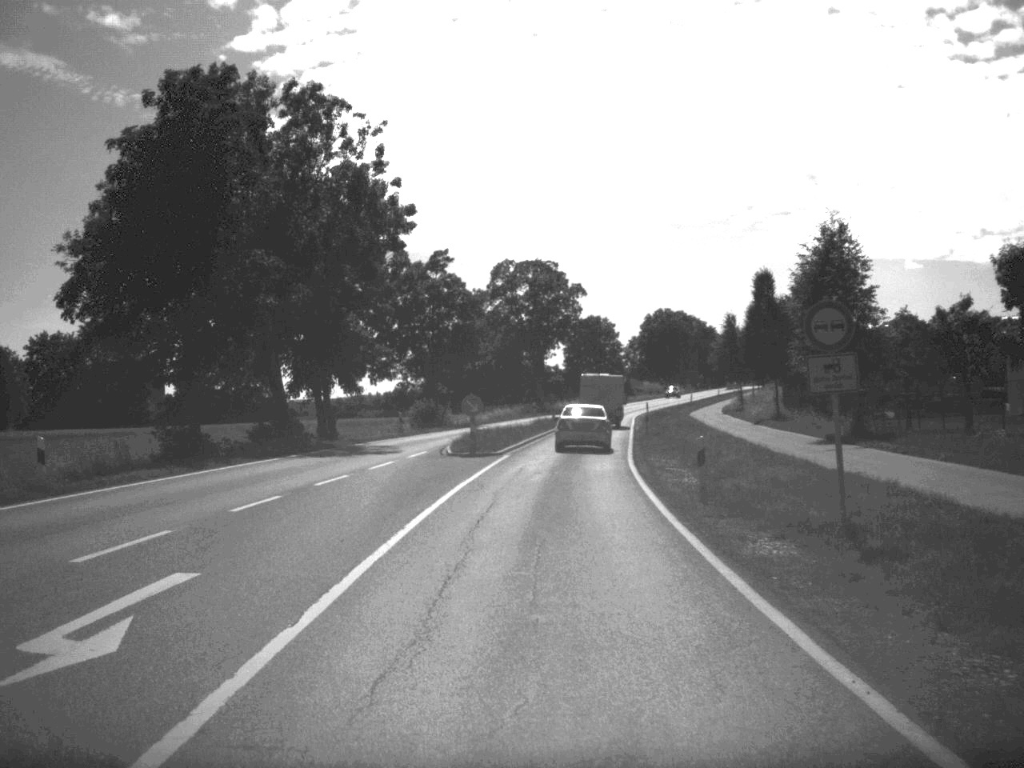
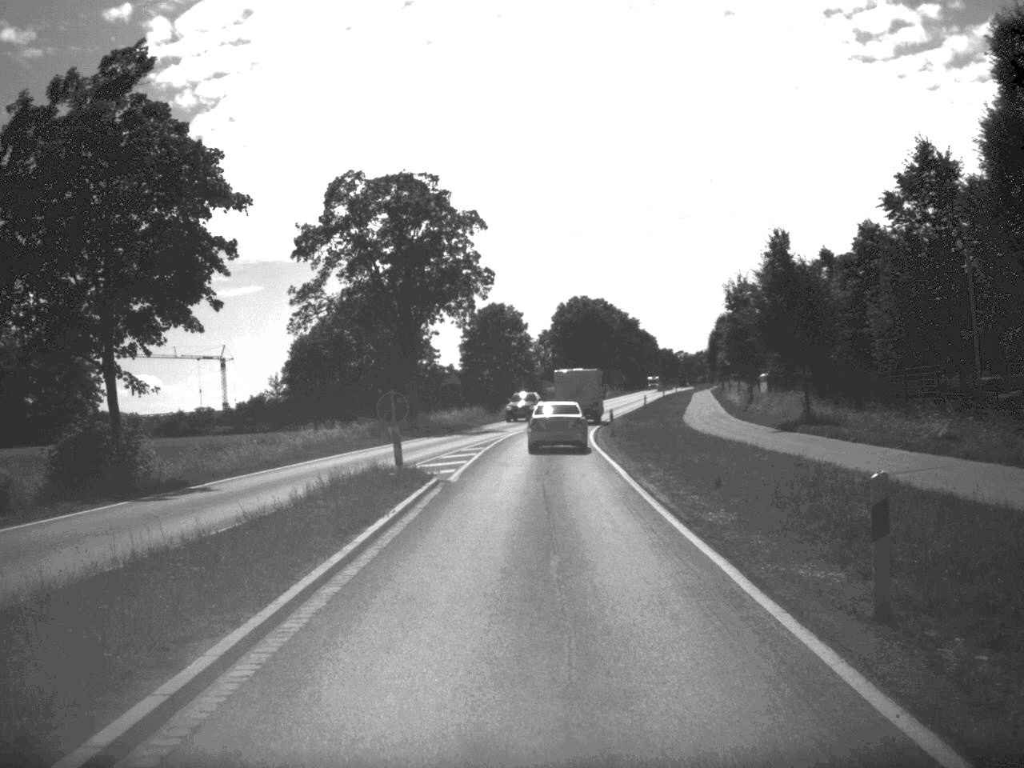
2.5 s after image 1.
(+1.9, +46.9) m; +4°
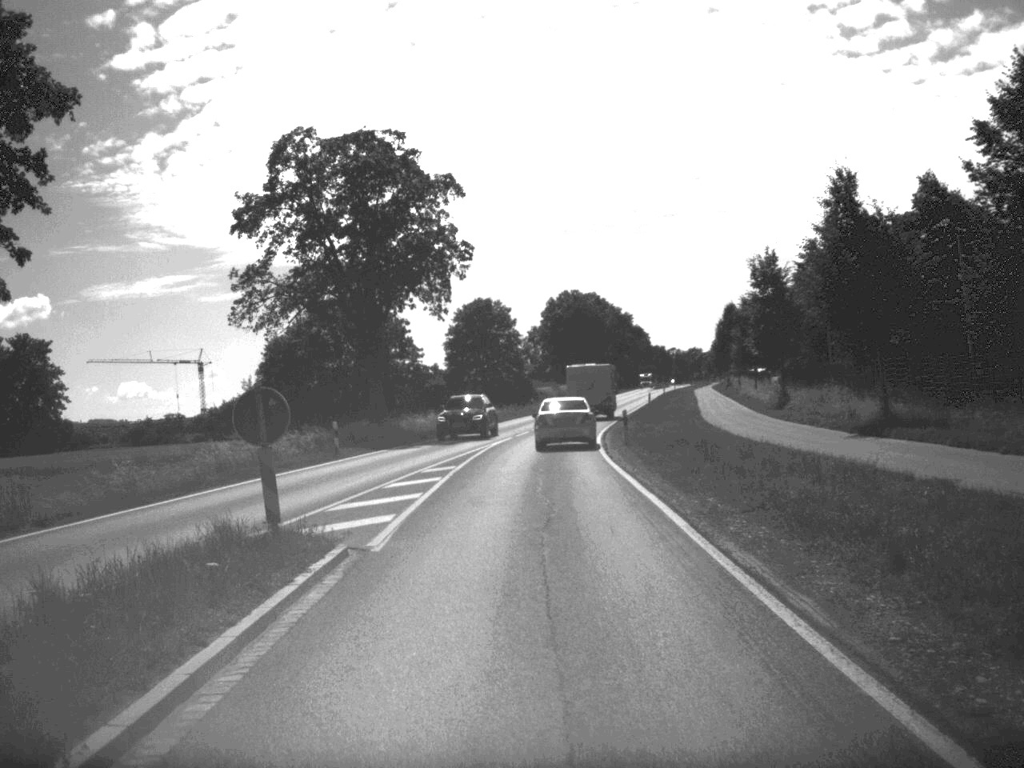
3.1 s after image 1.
(0.0, +11.3) m; 0°
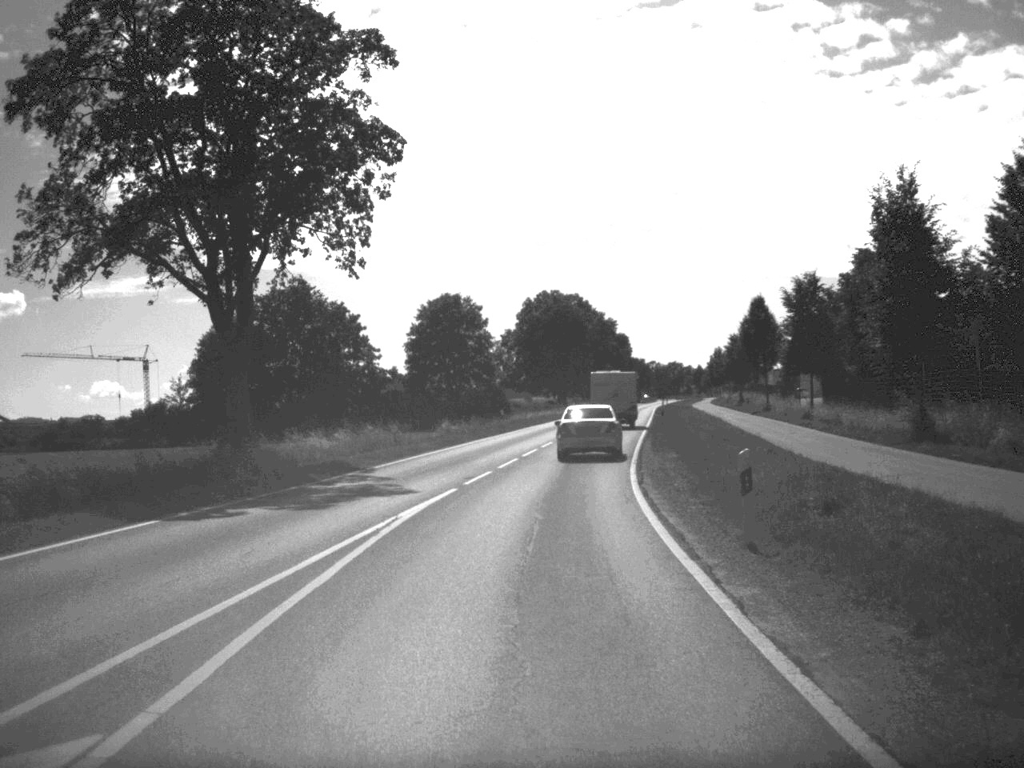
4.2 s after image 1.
(+0.2, +23.3) m; +1°
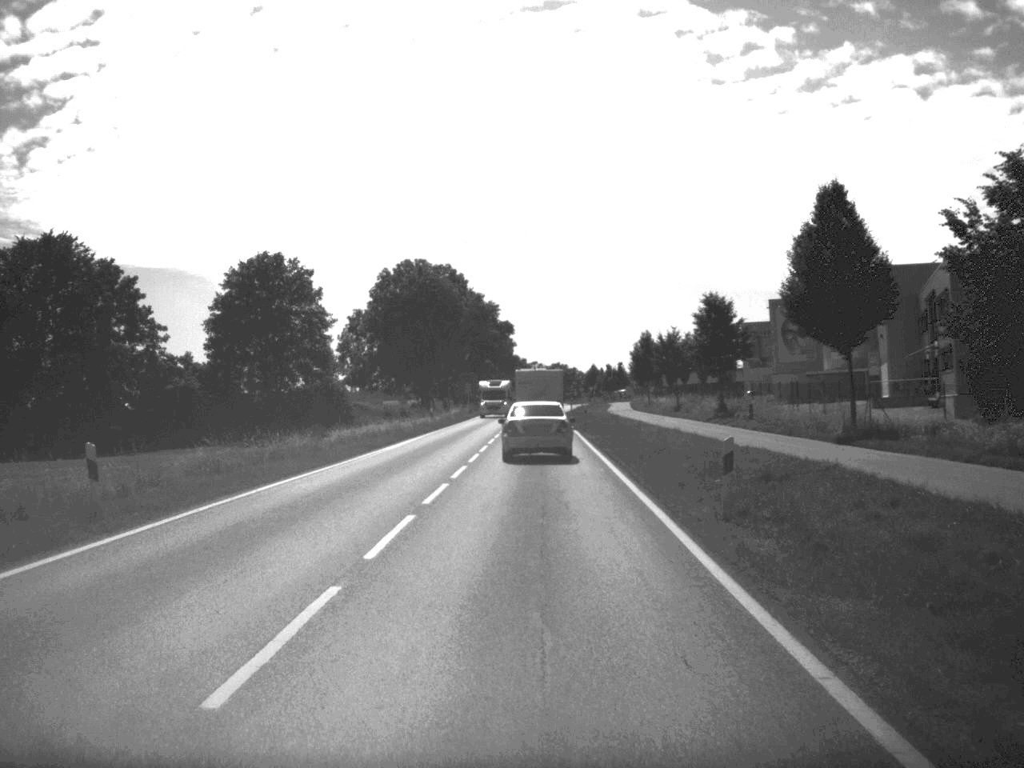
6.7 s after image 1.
(+2.5, +47.3) m; +5°
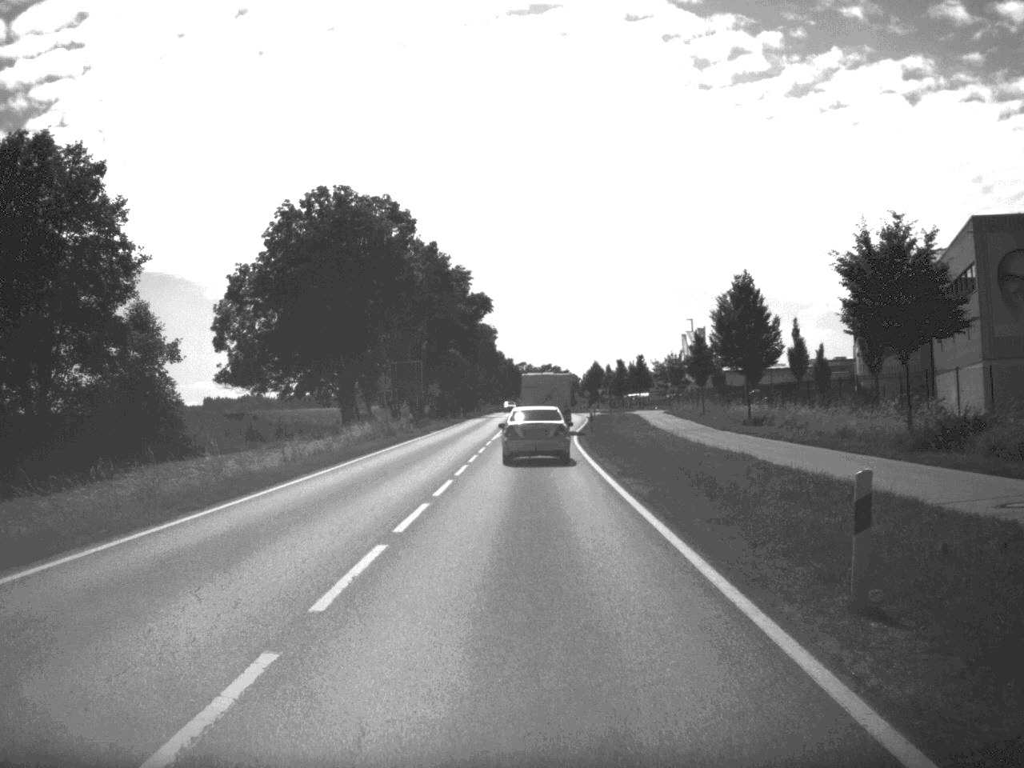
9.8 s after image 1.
(+0.3, +56.3) m; 0°
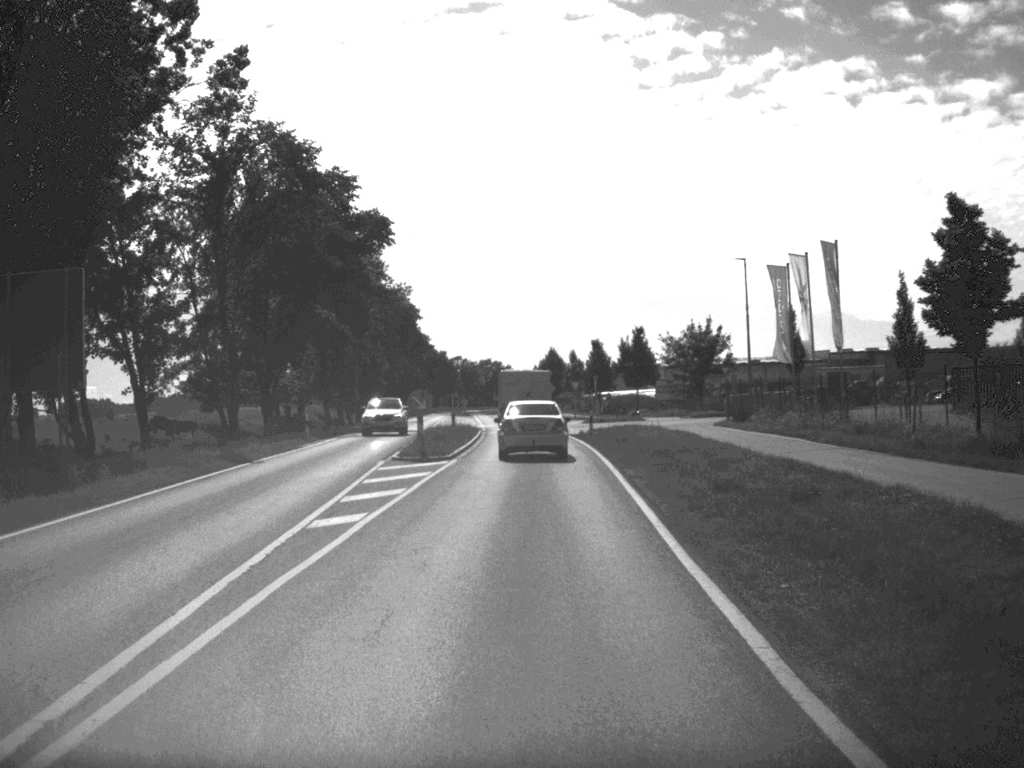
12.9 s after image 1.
(+0.6, +55.9) m; +3°
